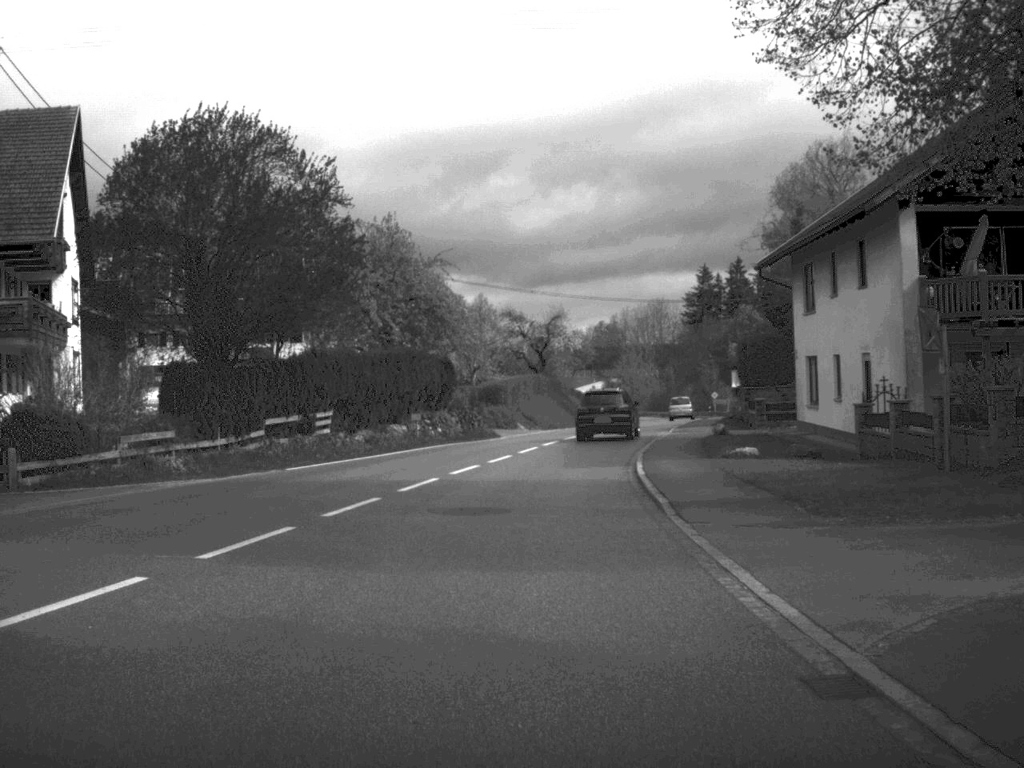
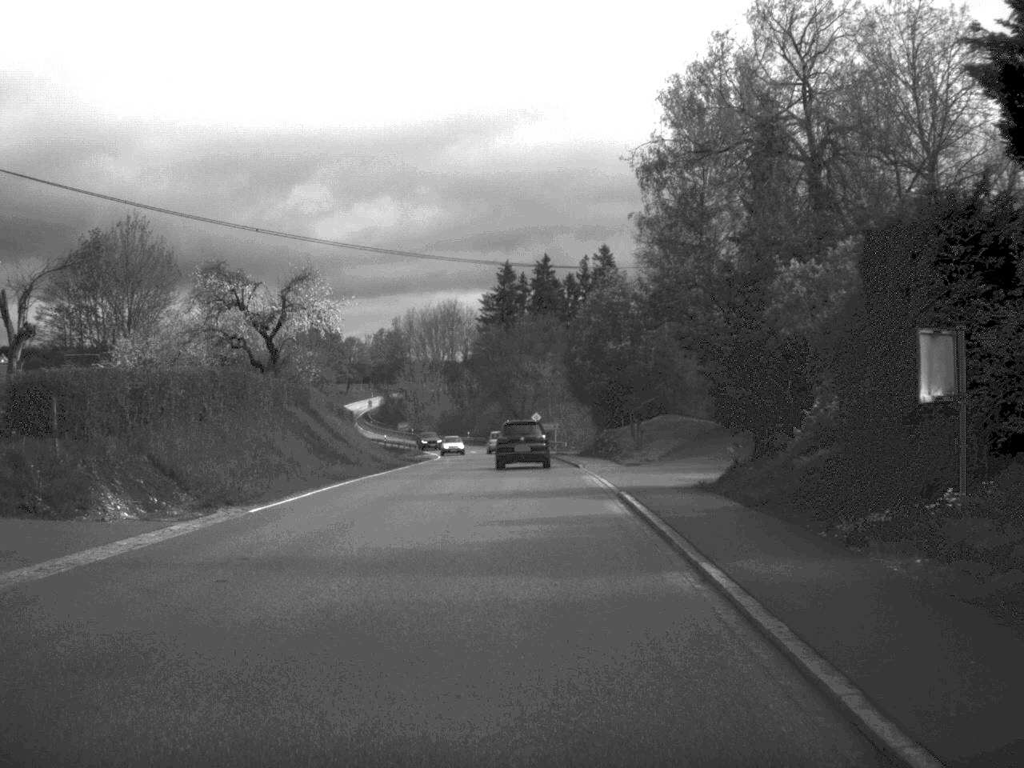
(+2.9, +42.0) m; +10°
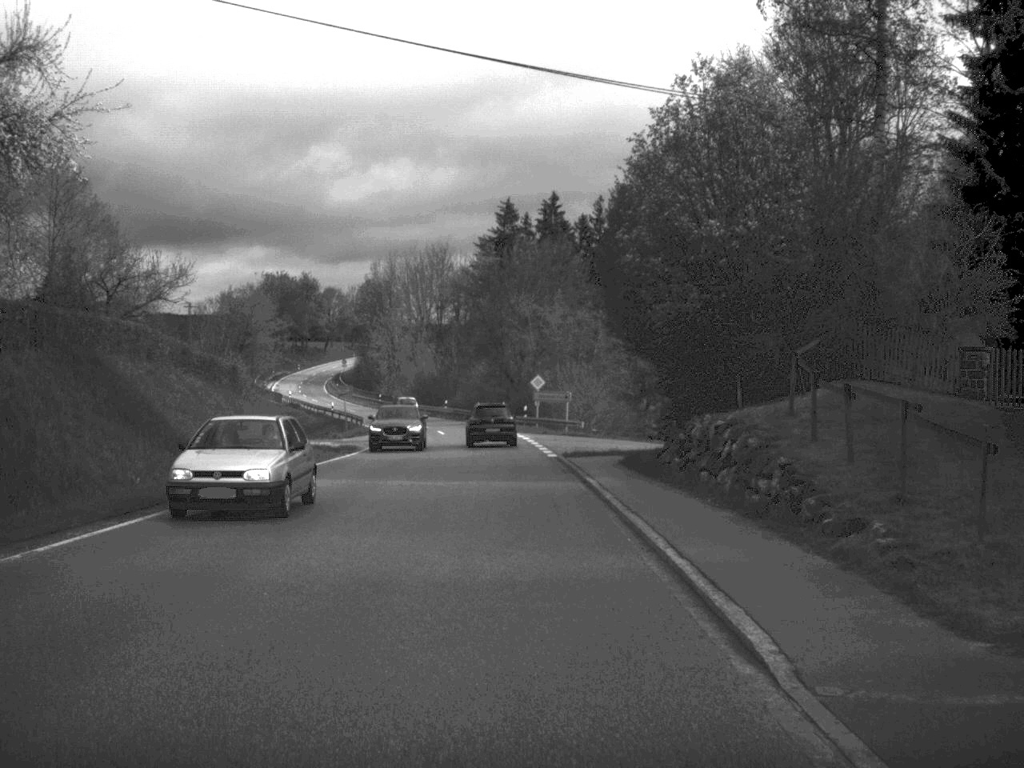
(+0.3, +34.8) m; -1°
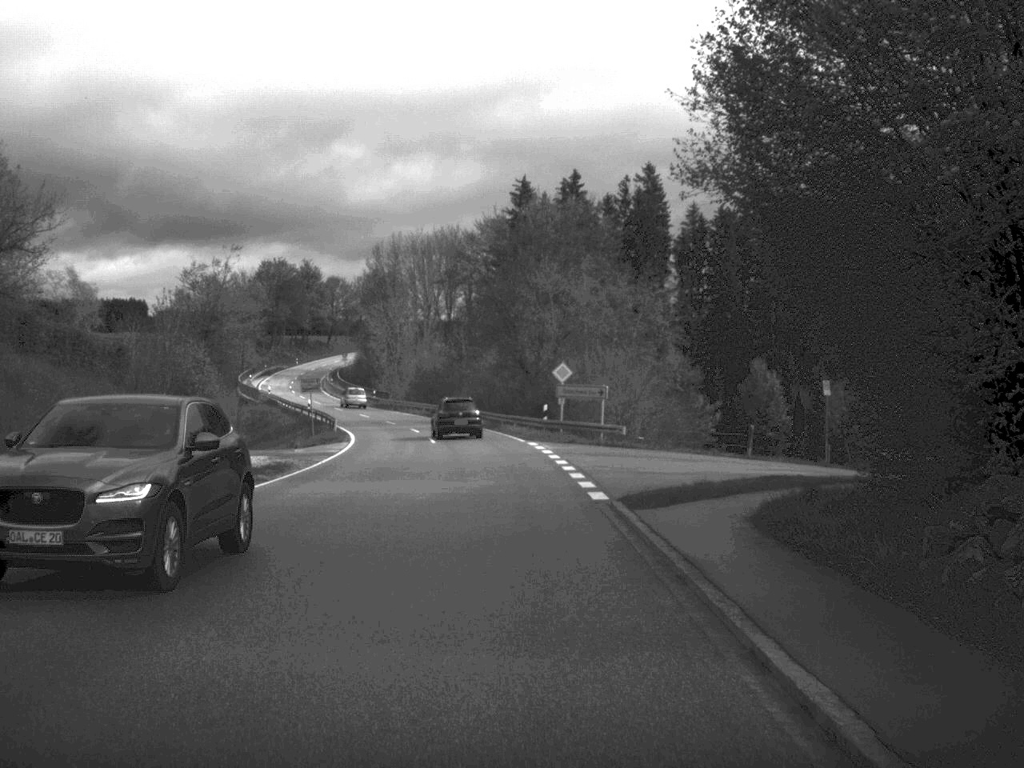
(-0.1, +17.4) m; -1°
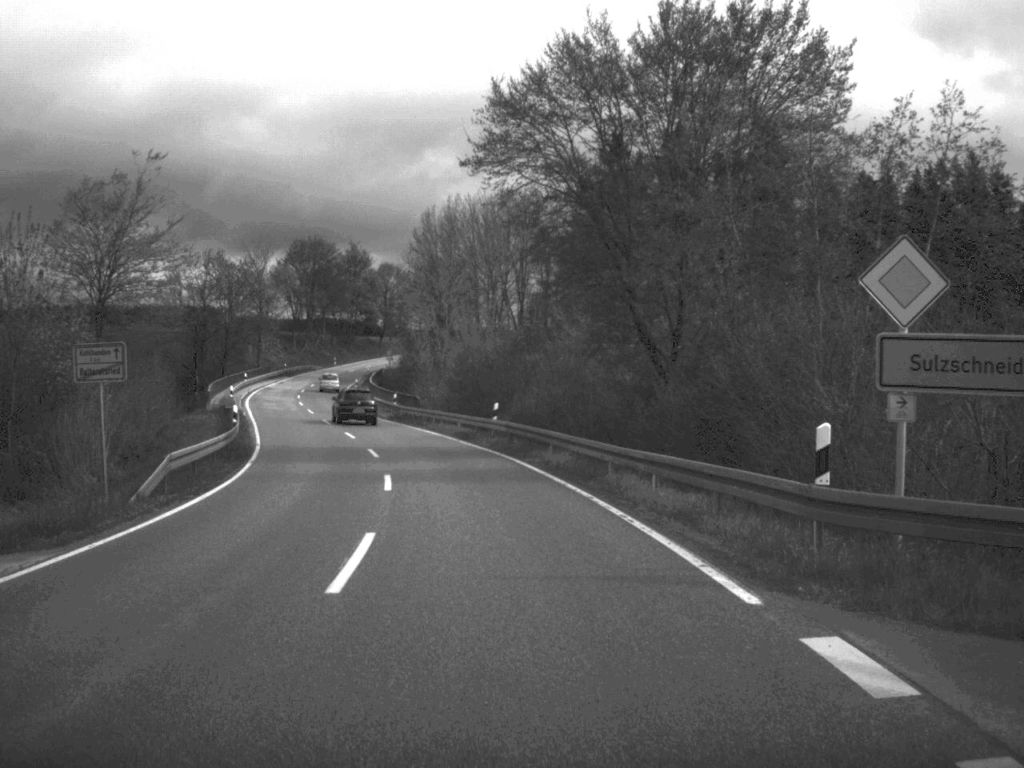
(-1.2, +37.5) m; -4°
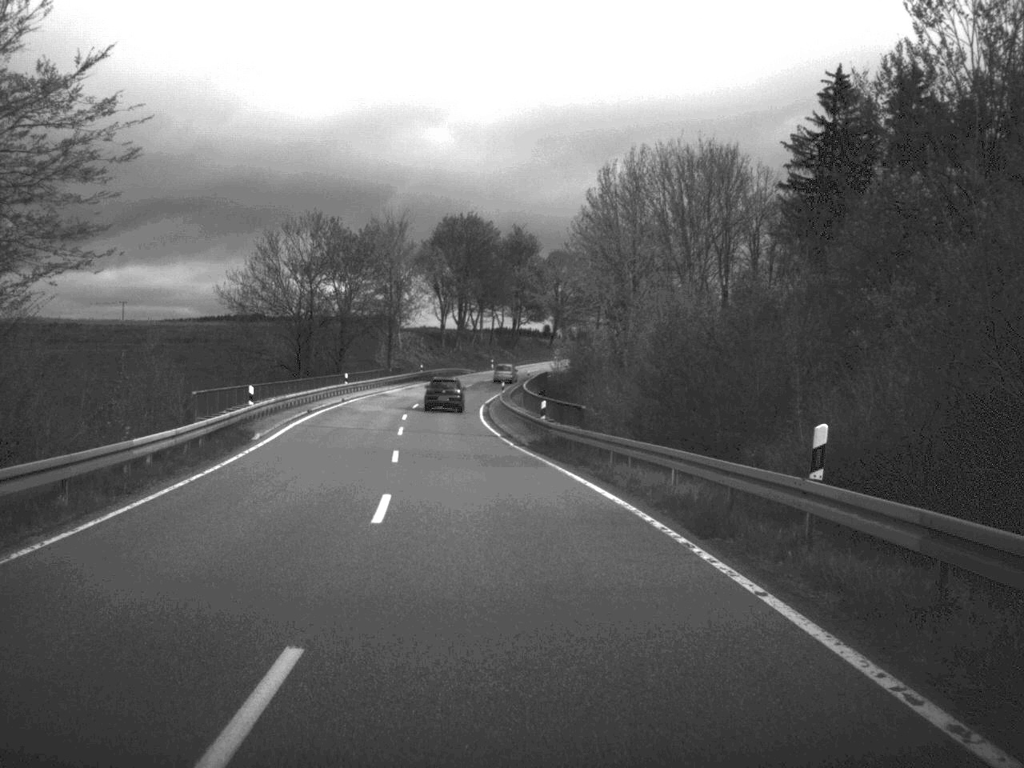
(-2.0, +30.1) m; -8°
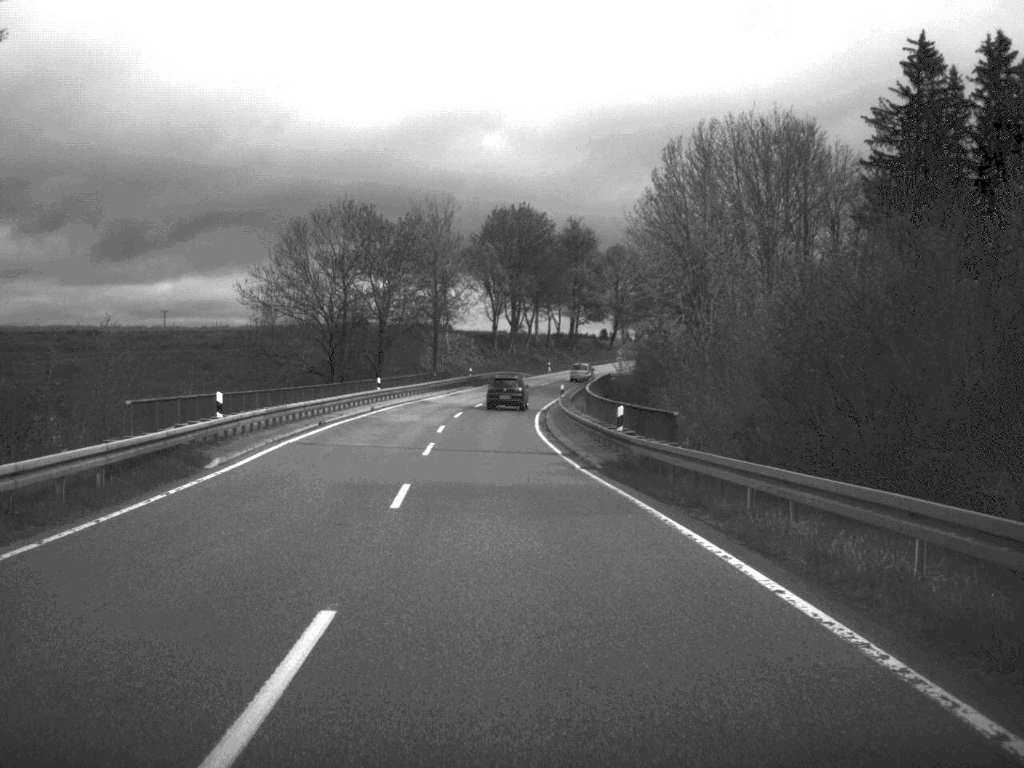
(-0.2, +10.5) m; -2°
